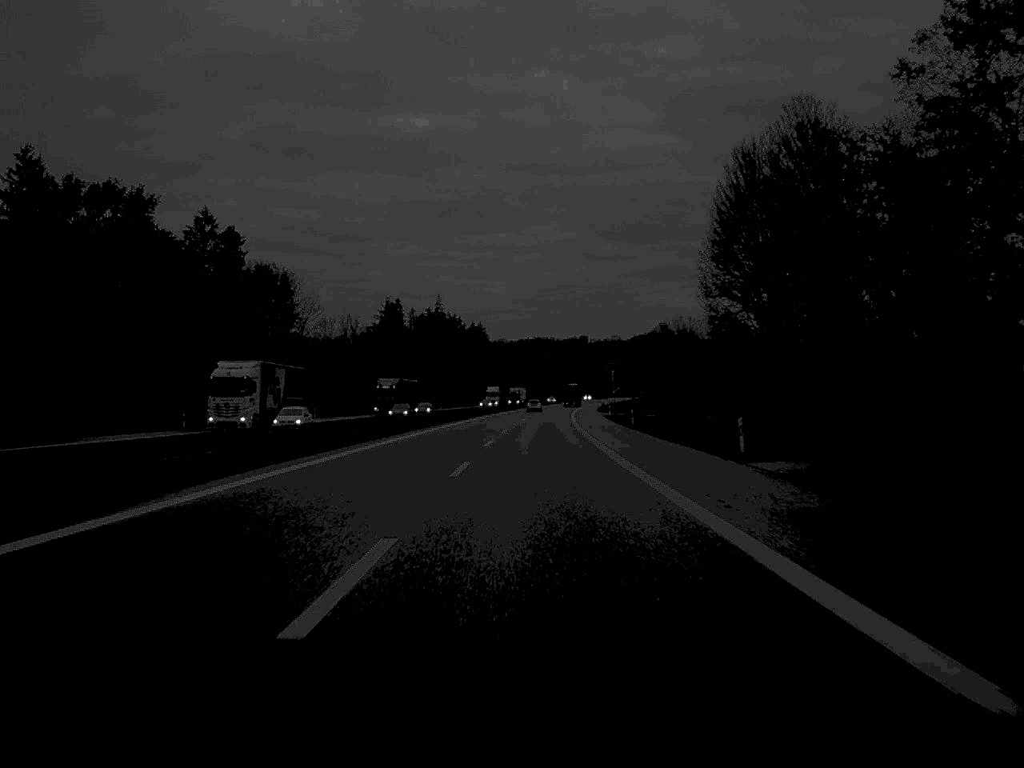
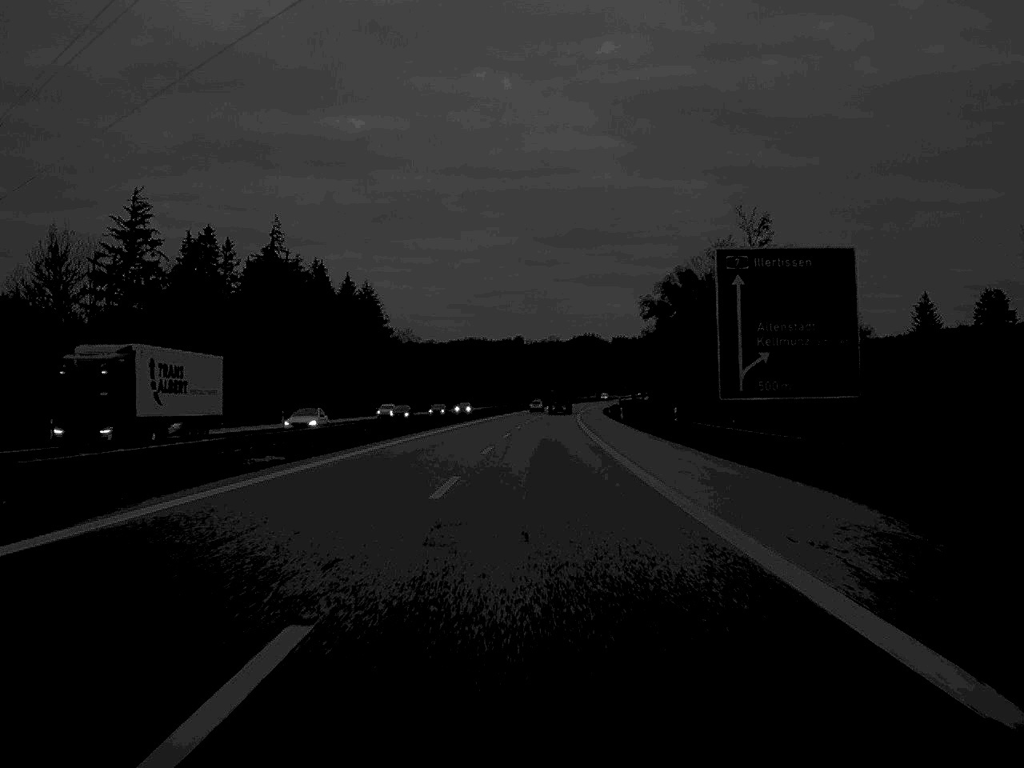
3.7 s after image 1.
(+4.2, +166.3) m; +3°
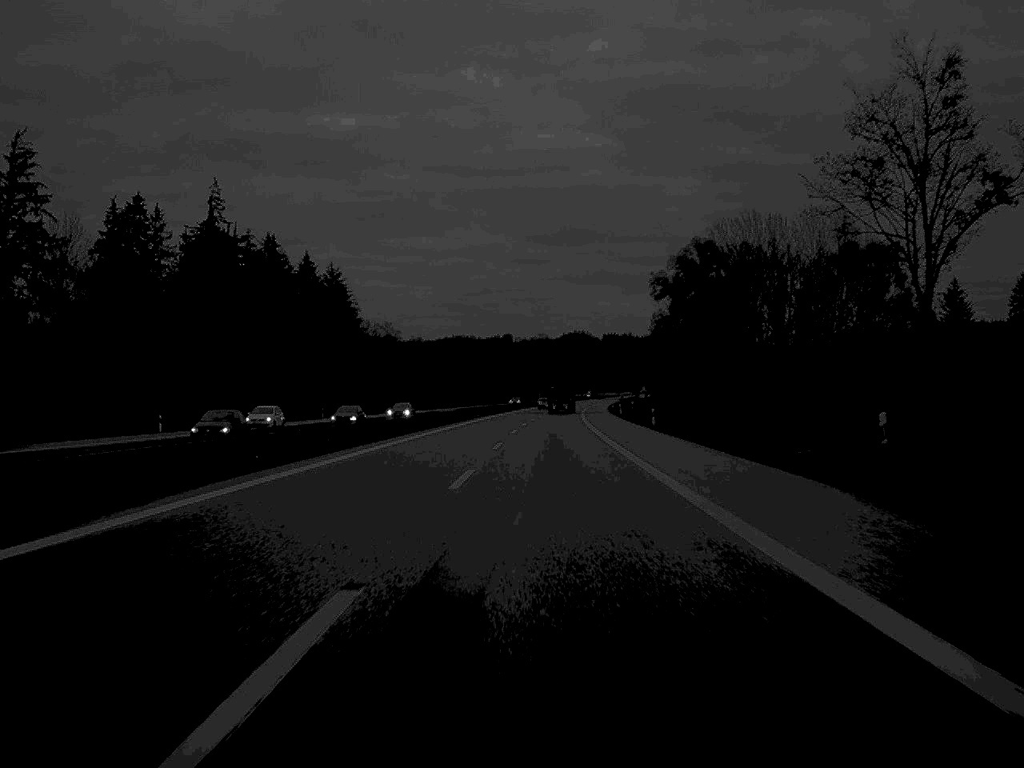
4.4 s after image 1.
(+0.2, +34.7) m; 0°
